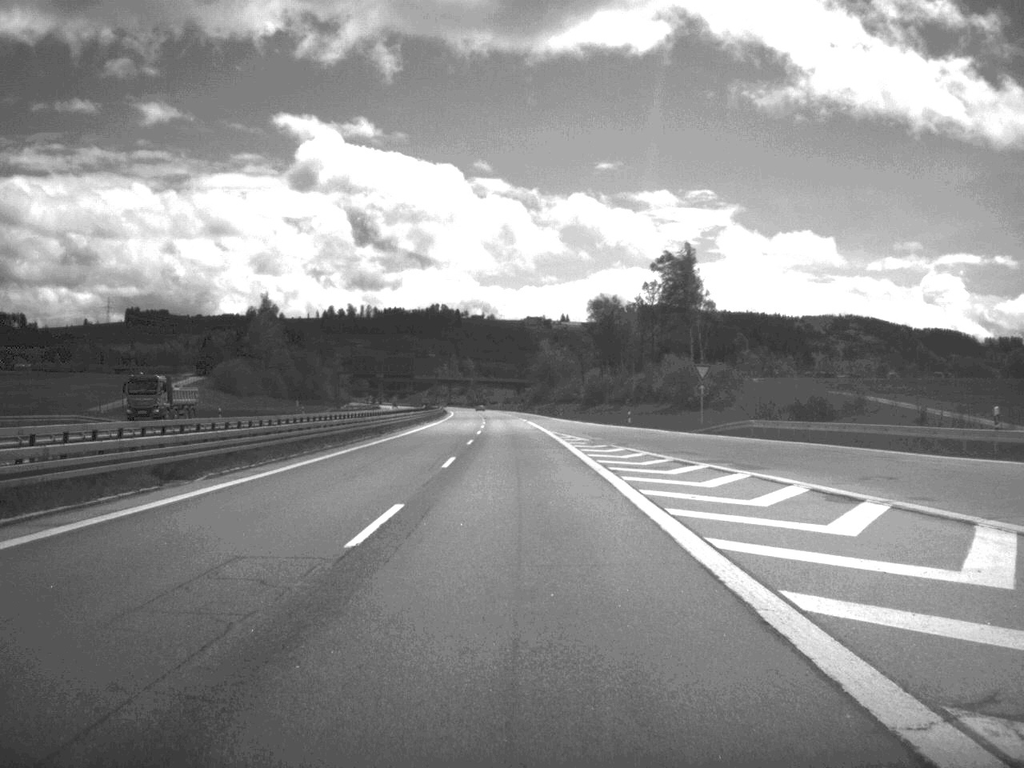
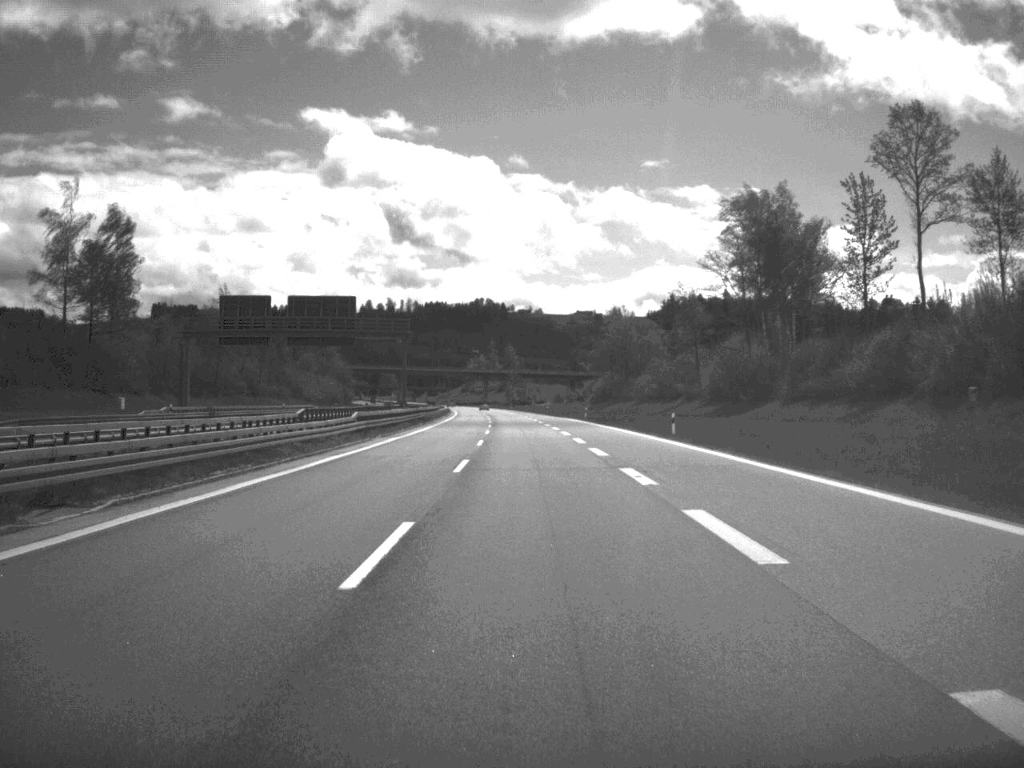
(-2.9, +127.9) m; -2°
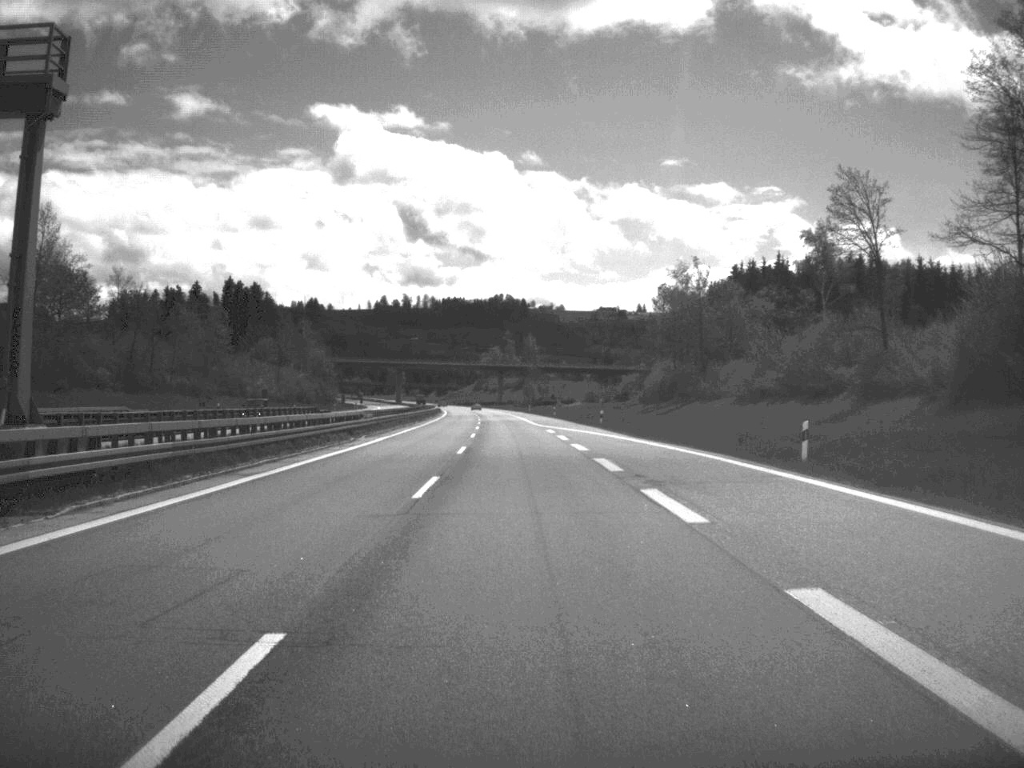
(-0.7, +79.2) m; -1°
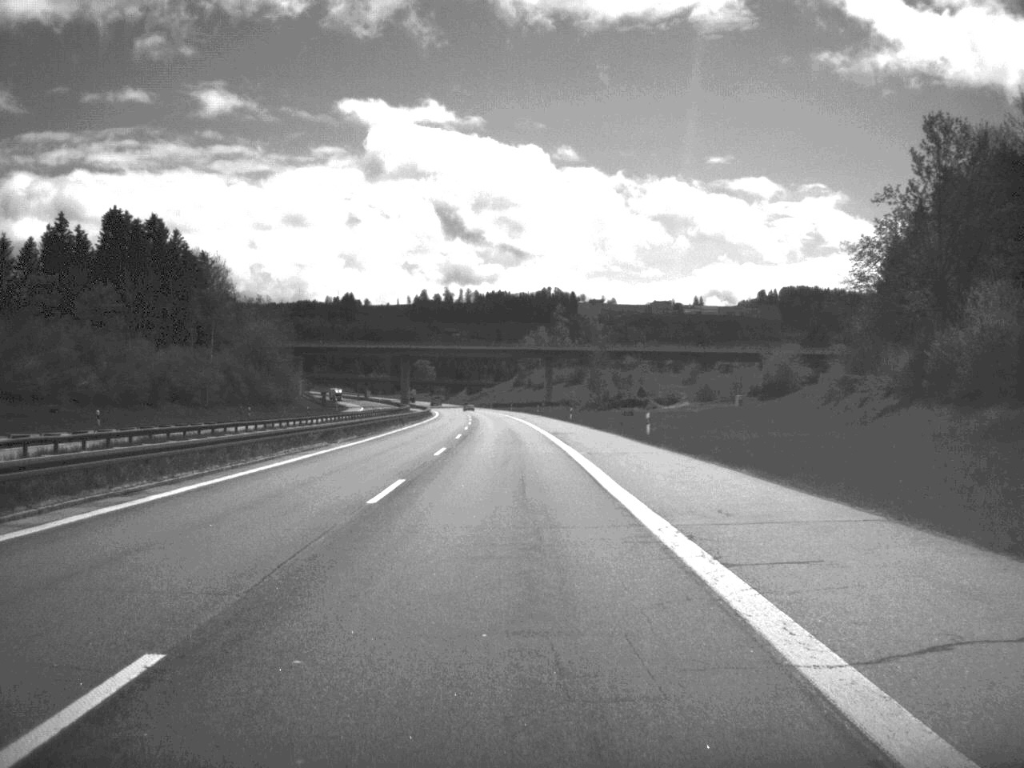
(-2.7, +125.4) m; -2°
